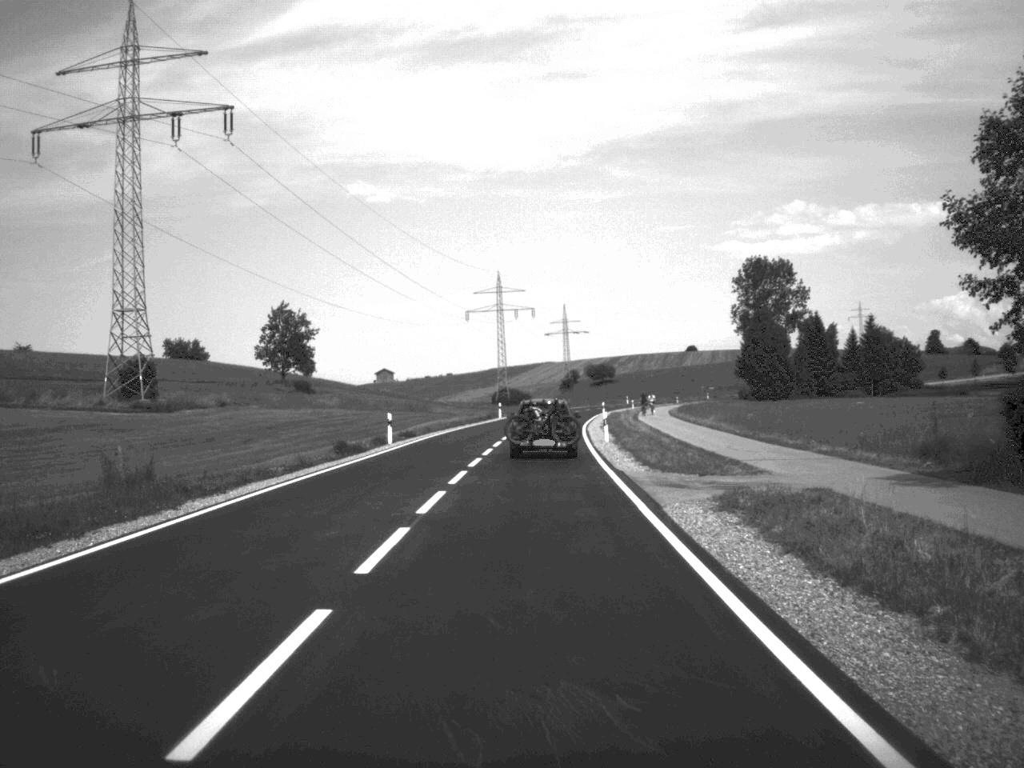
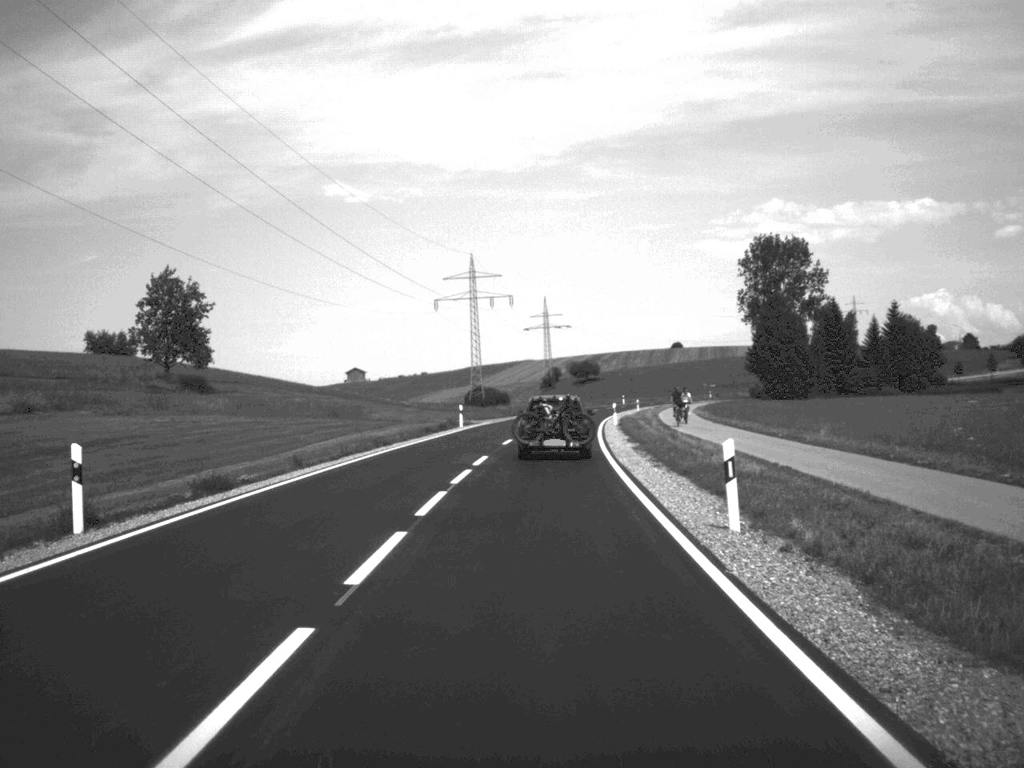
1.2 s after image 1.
(+0.2, +30.4) m; +1°
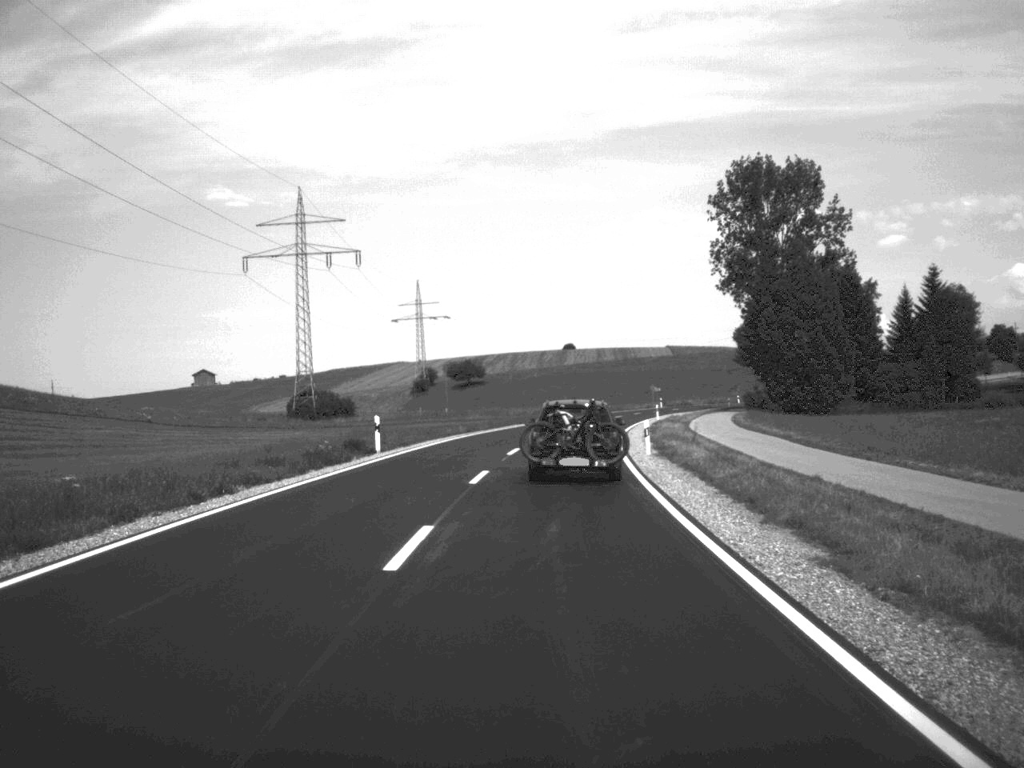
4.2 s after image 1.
(+2.9, +75.6) m; +5°
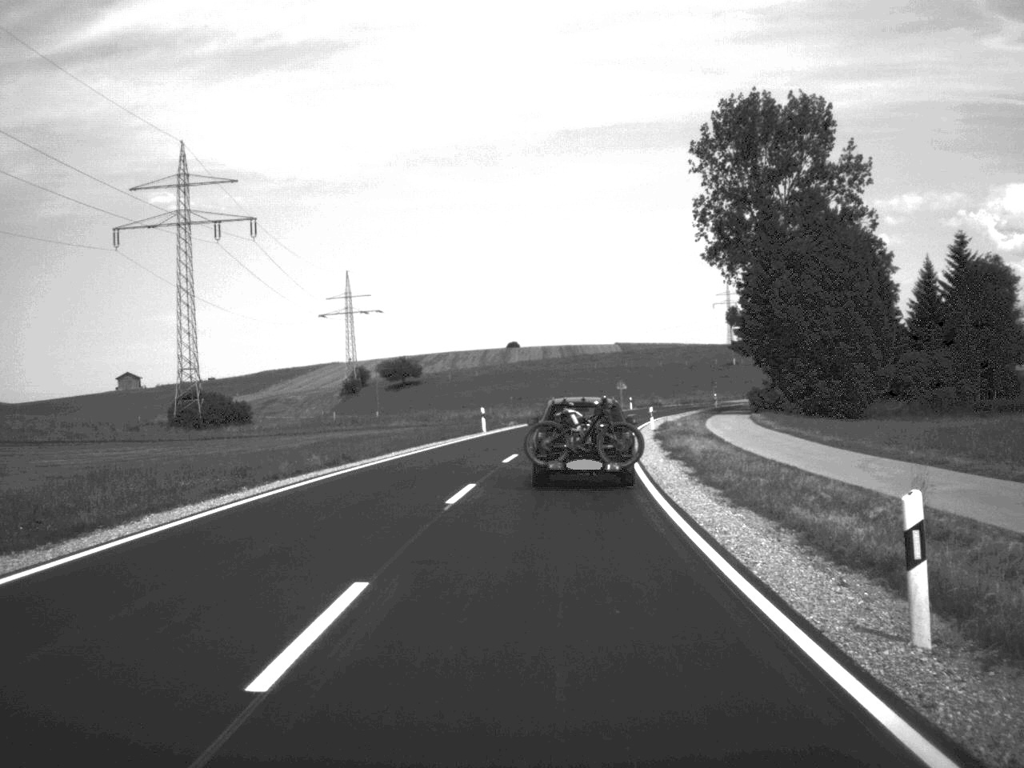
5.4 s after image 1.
(+0.6, +28.3) m; +2°
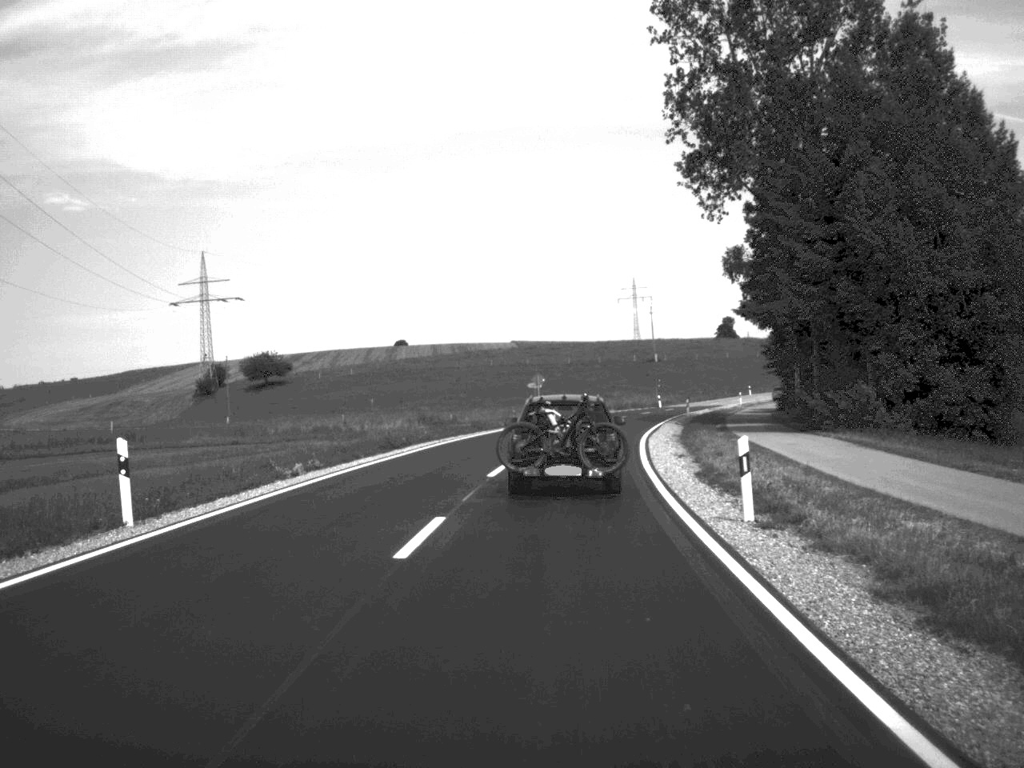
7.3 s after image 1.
(+1.6, +41.7) m; +5°
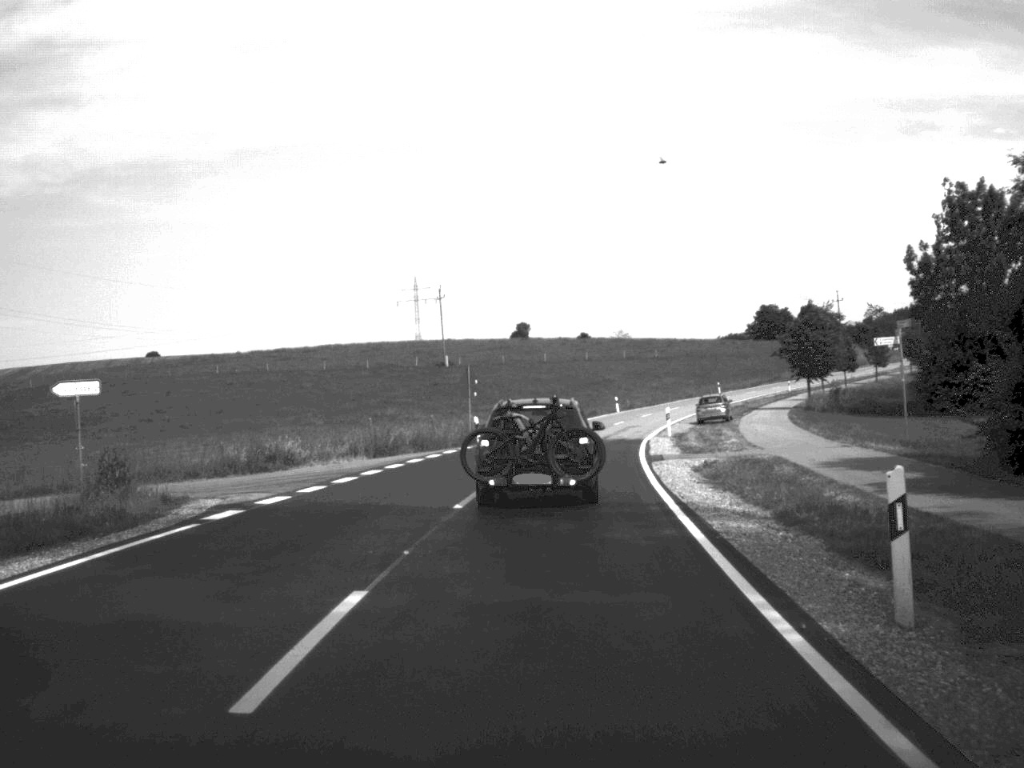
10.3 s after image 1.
(+5.2, +64.5) m; +10°
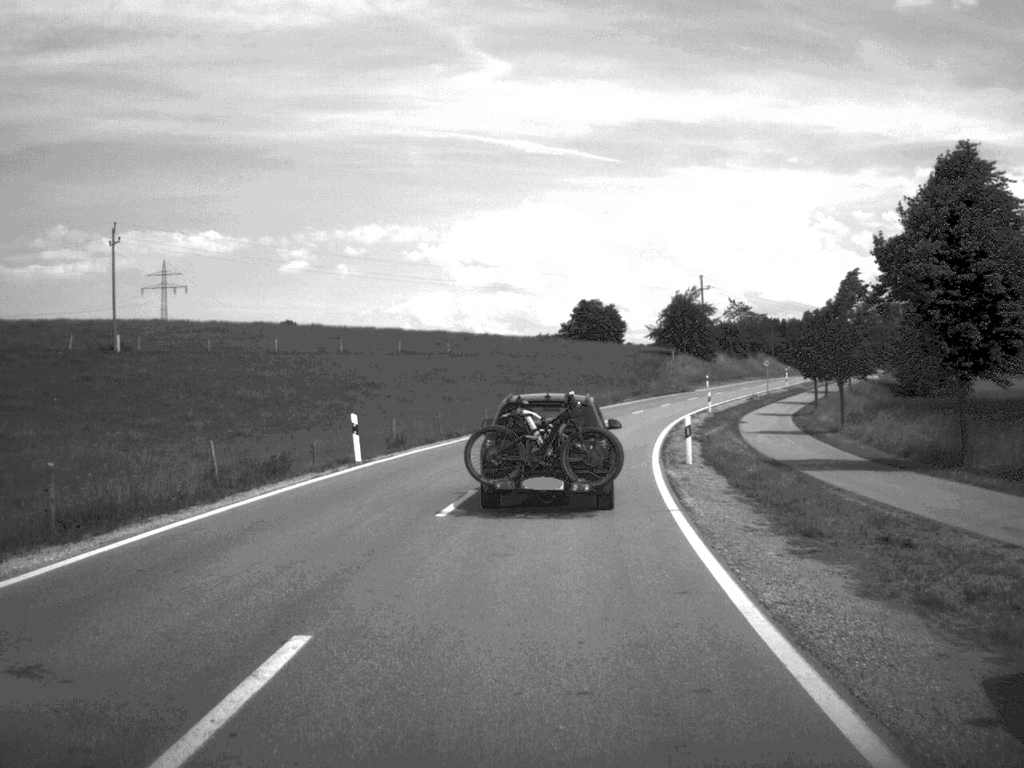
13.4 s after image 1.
(+5.0, +60.3) m; +10°
